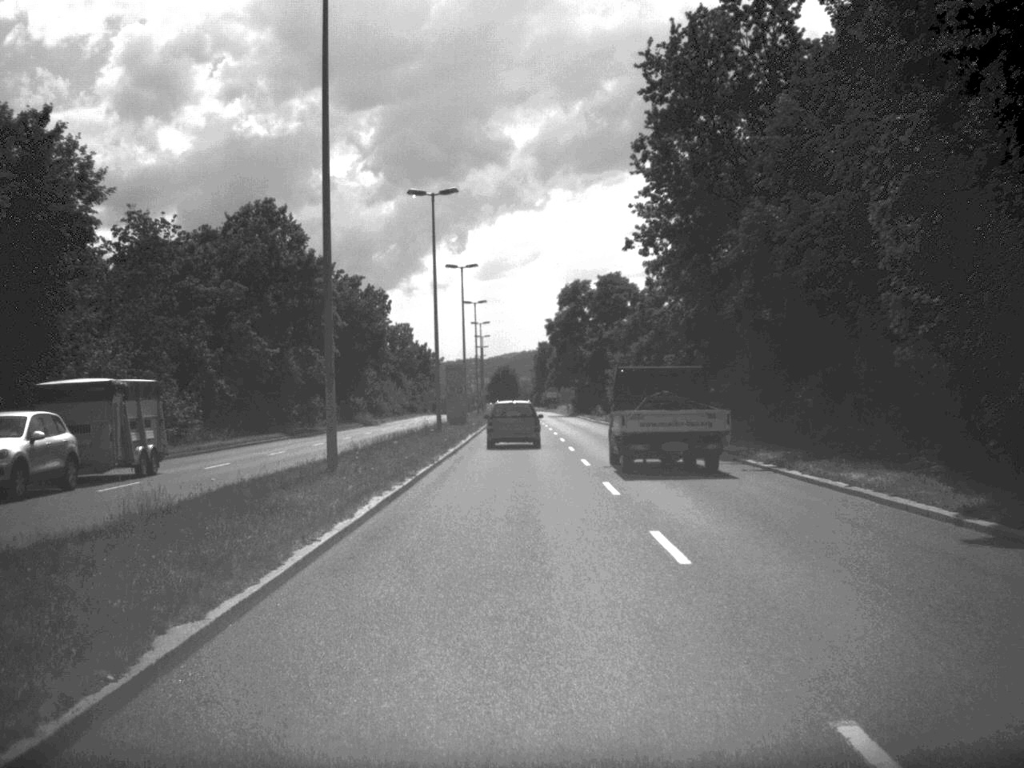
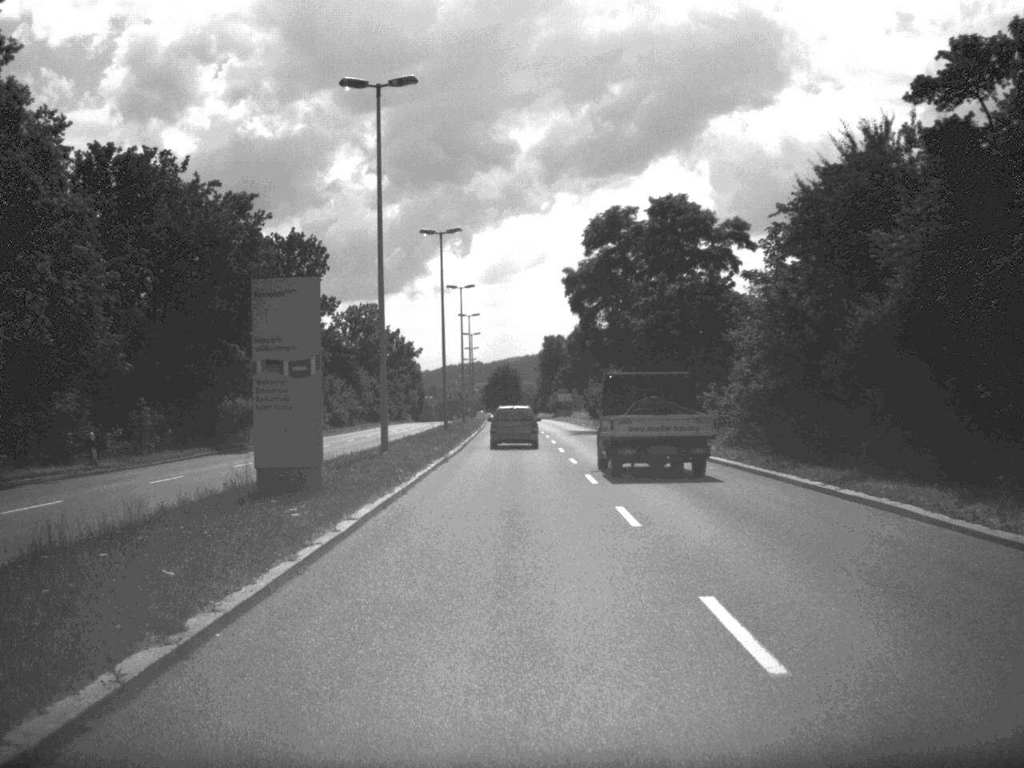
(-0.1, +48.7) m; 0°
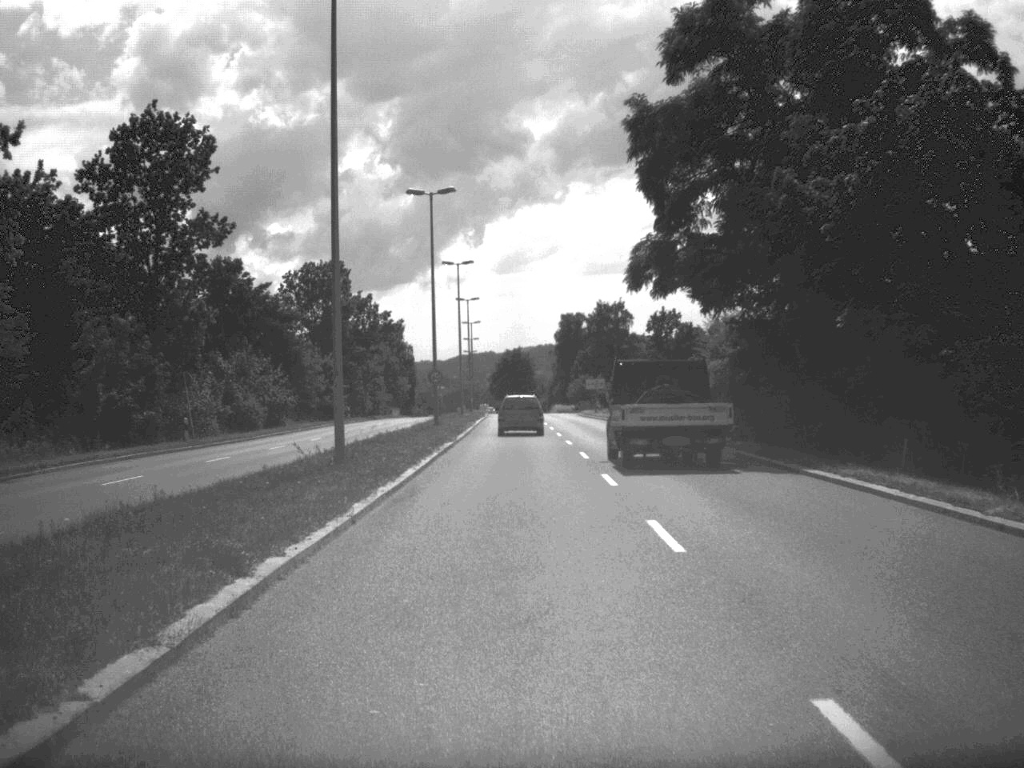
(-0.2, +39.0) m; -1°
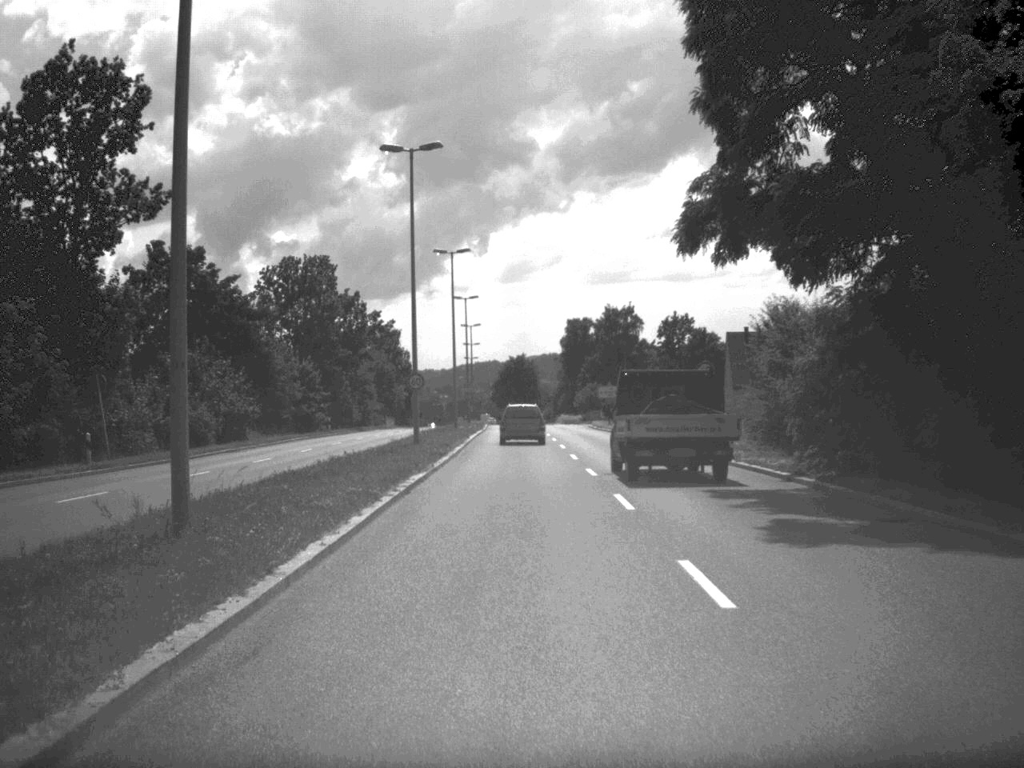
(0.0, +11.5) m; 0°
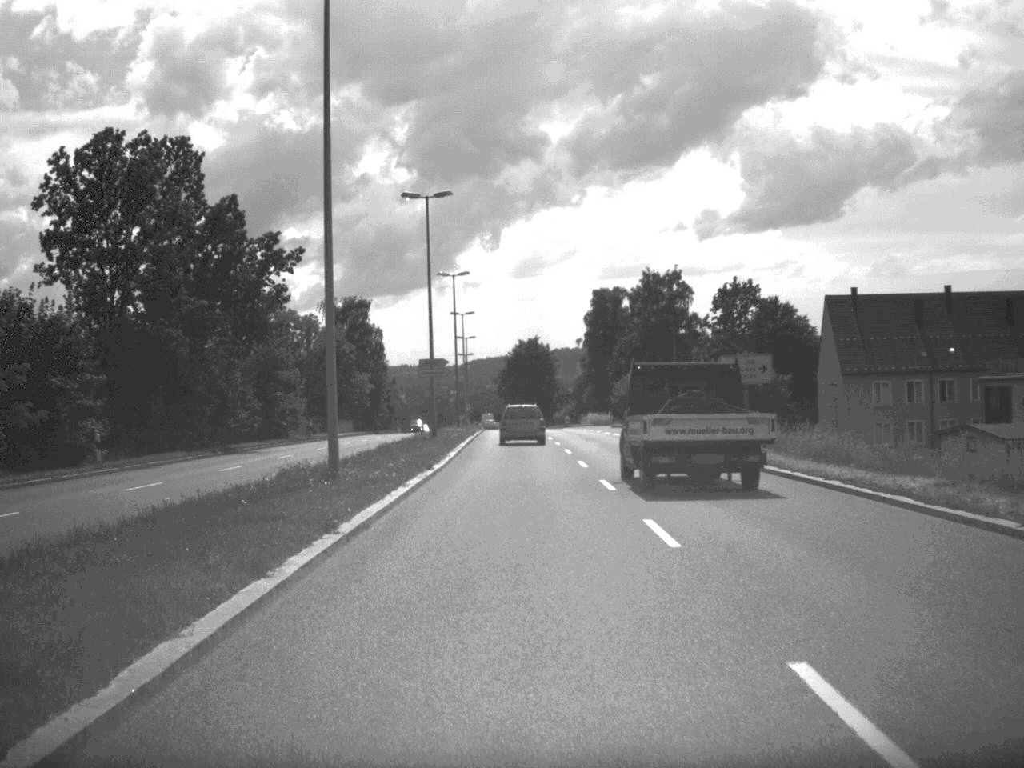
(-0.3, +49.0) m; -1°
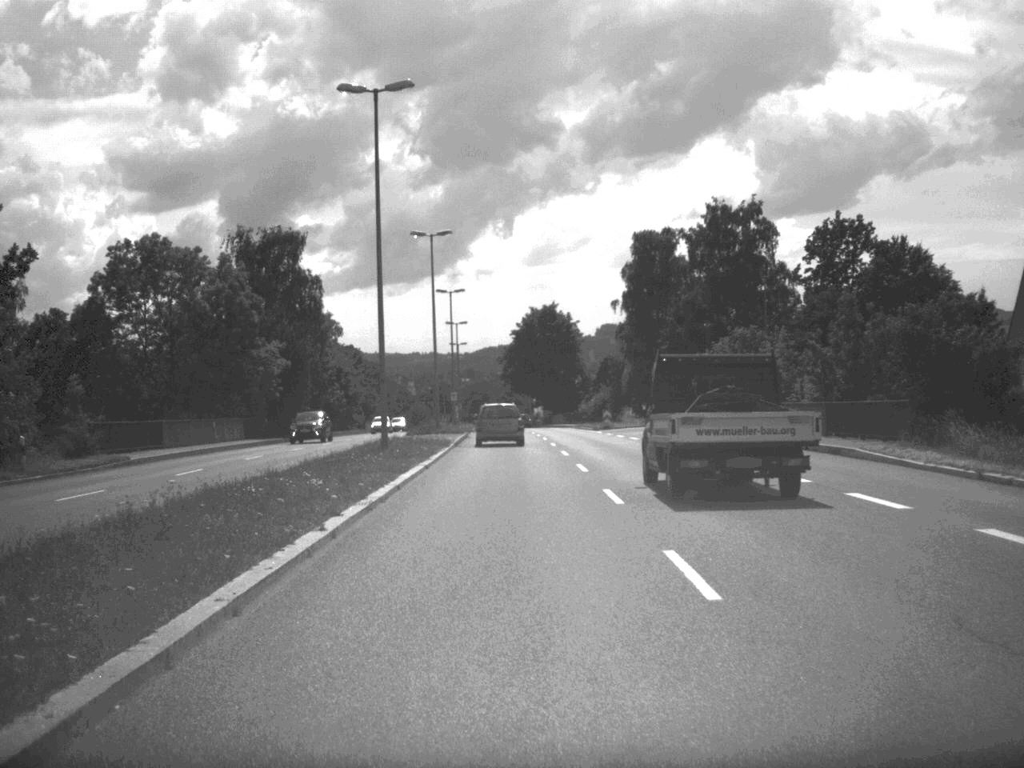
(-0.2, +47.5) m; -1°
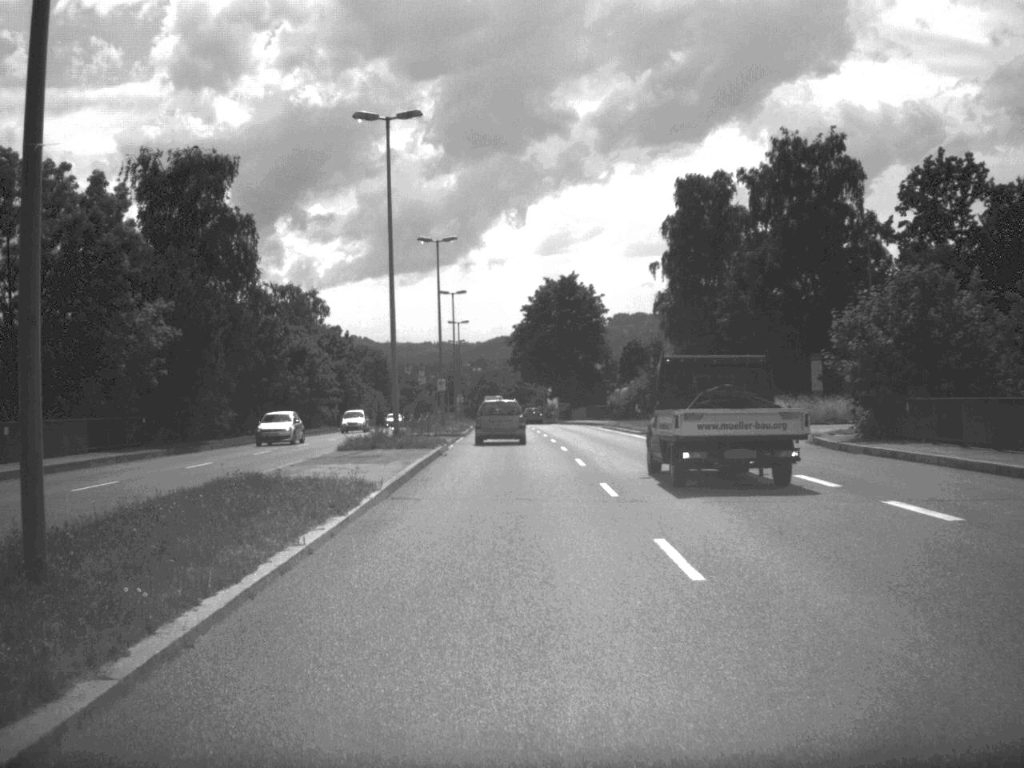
(-0.1, +25.4) m; -1°
